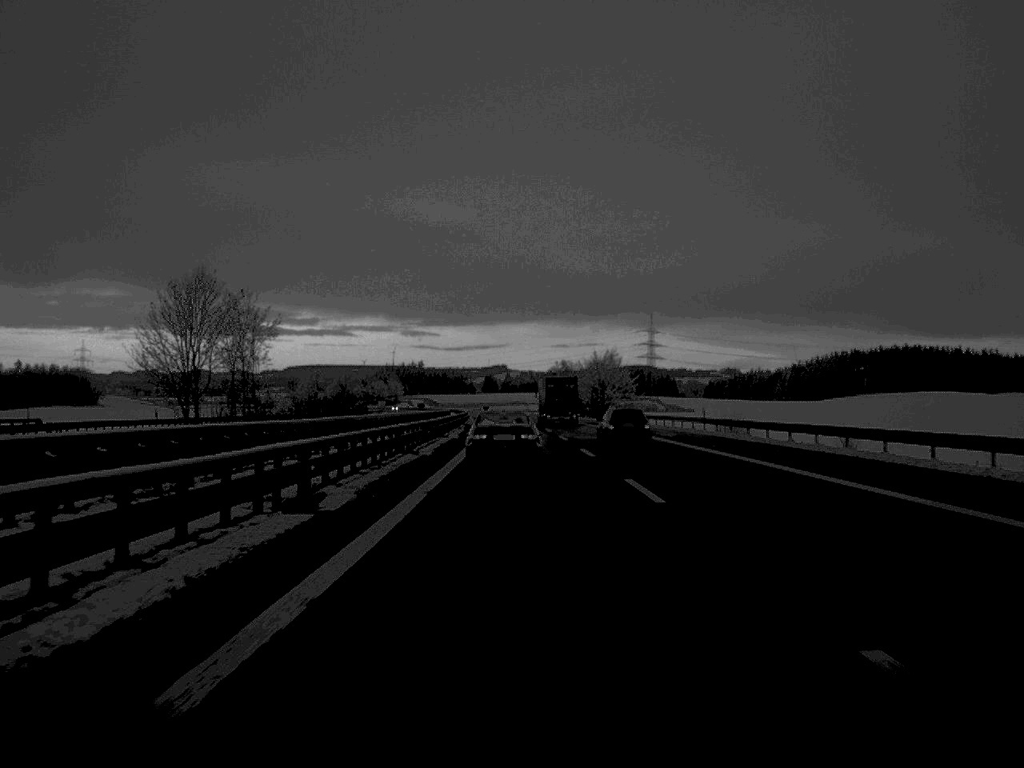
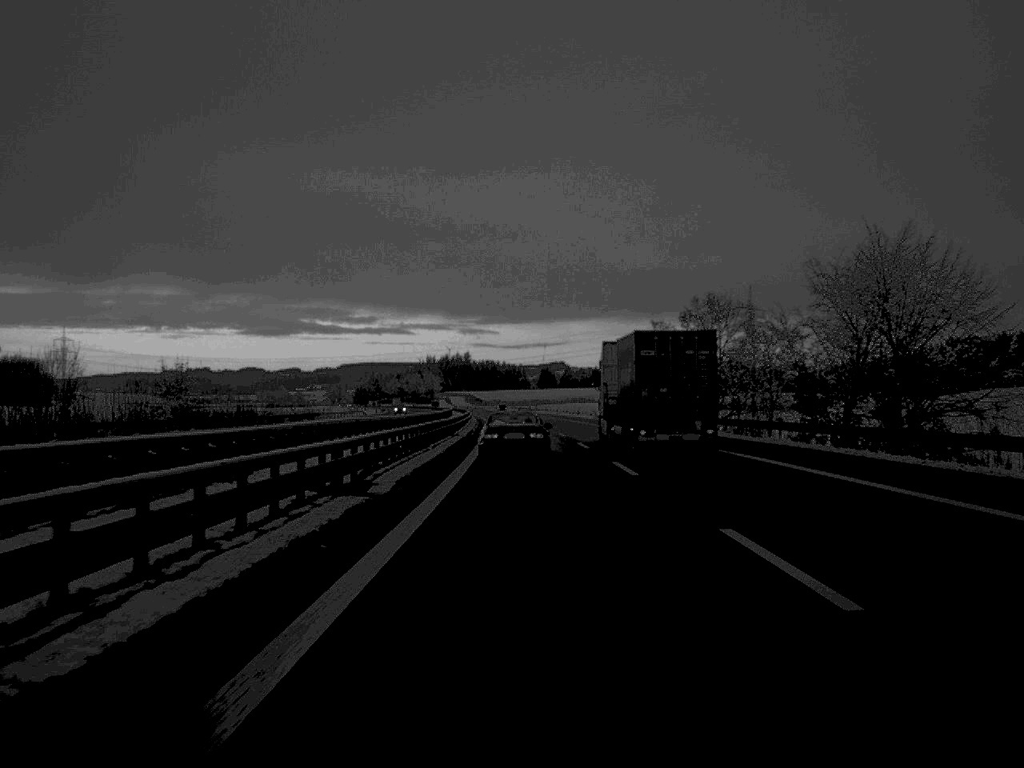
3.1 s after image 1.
(-3.1, +135.9) m; -3°
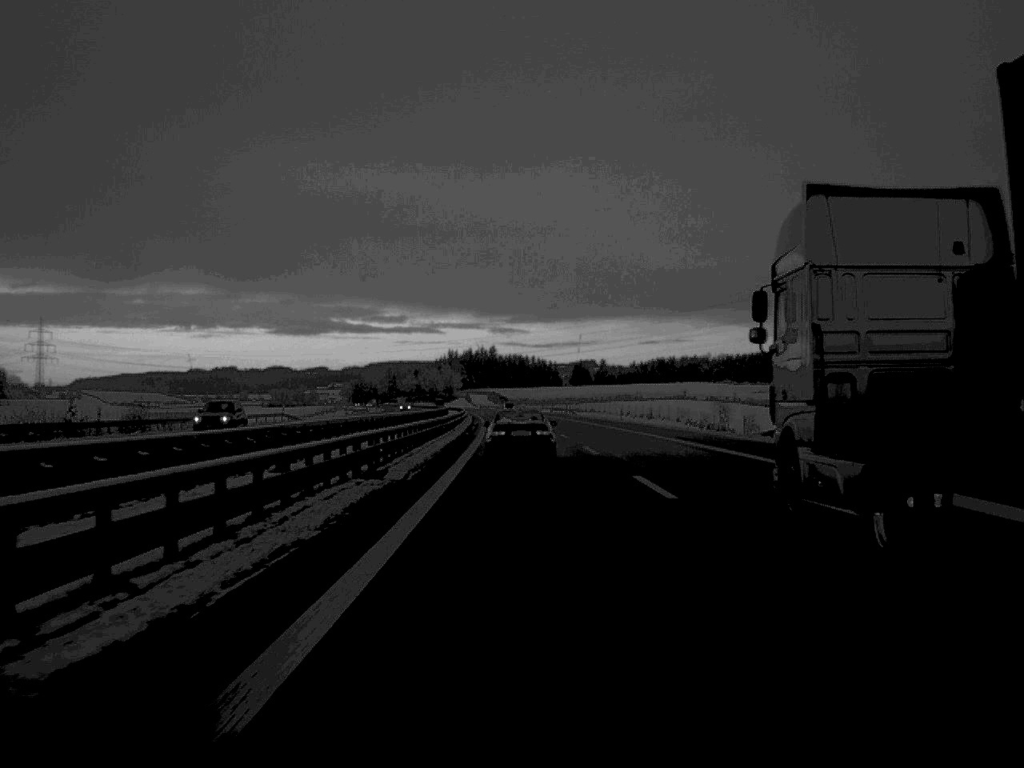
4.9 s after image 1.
(-0.9, +78.8) m; -1°
